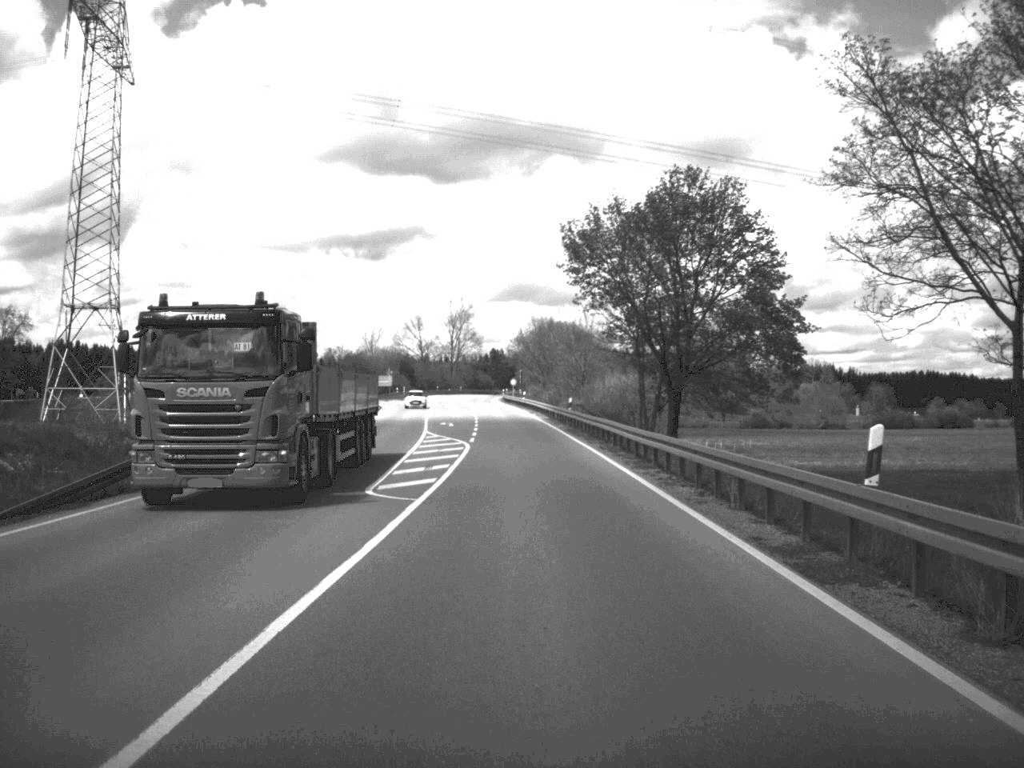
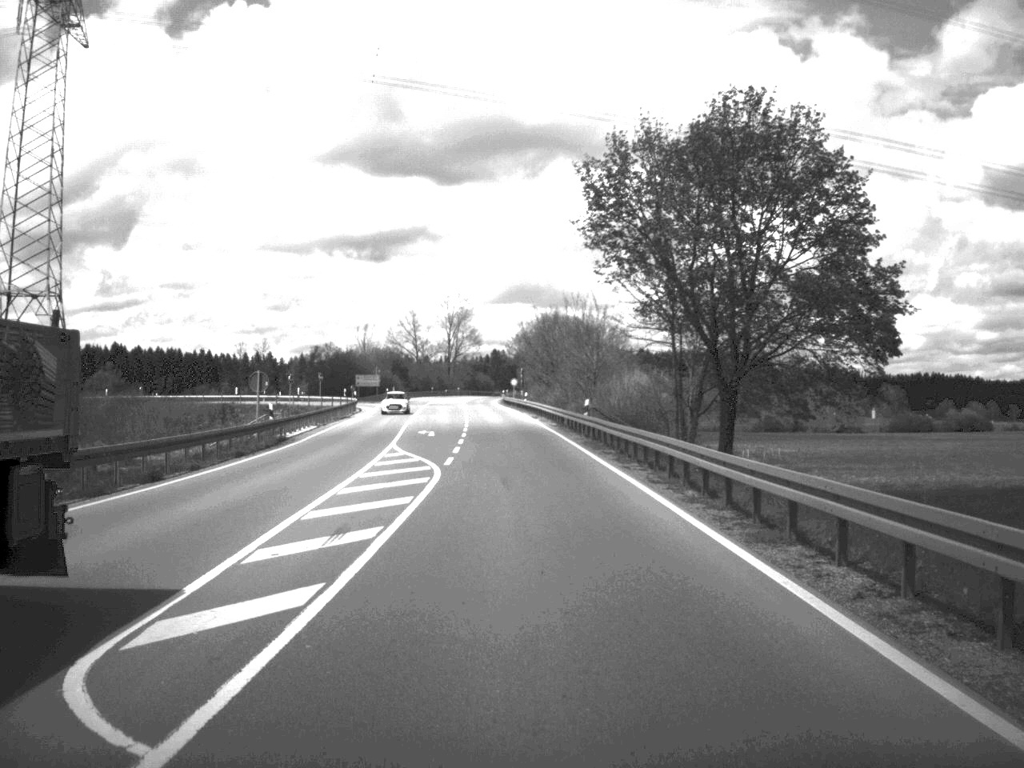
(0.0, +14.0) m; 0°
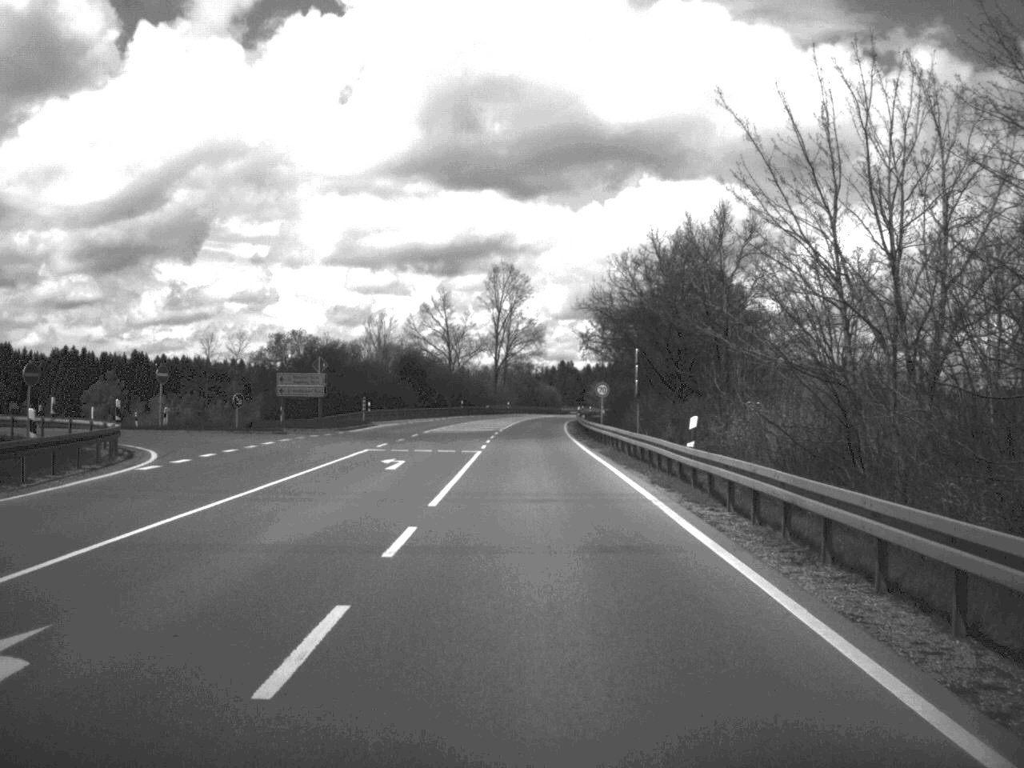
(-1.9, +68.2) m; -3°
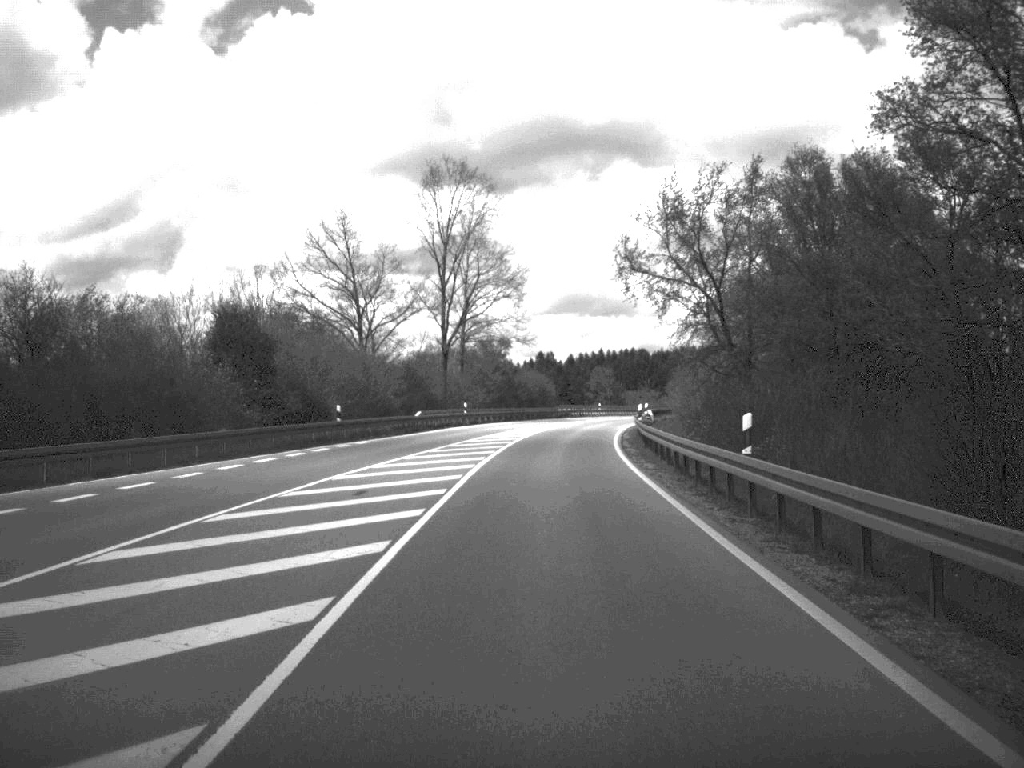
(0.0, +66.6) m; +1°
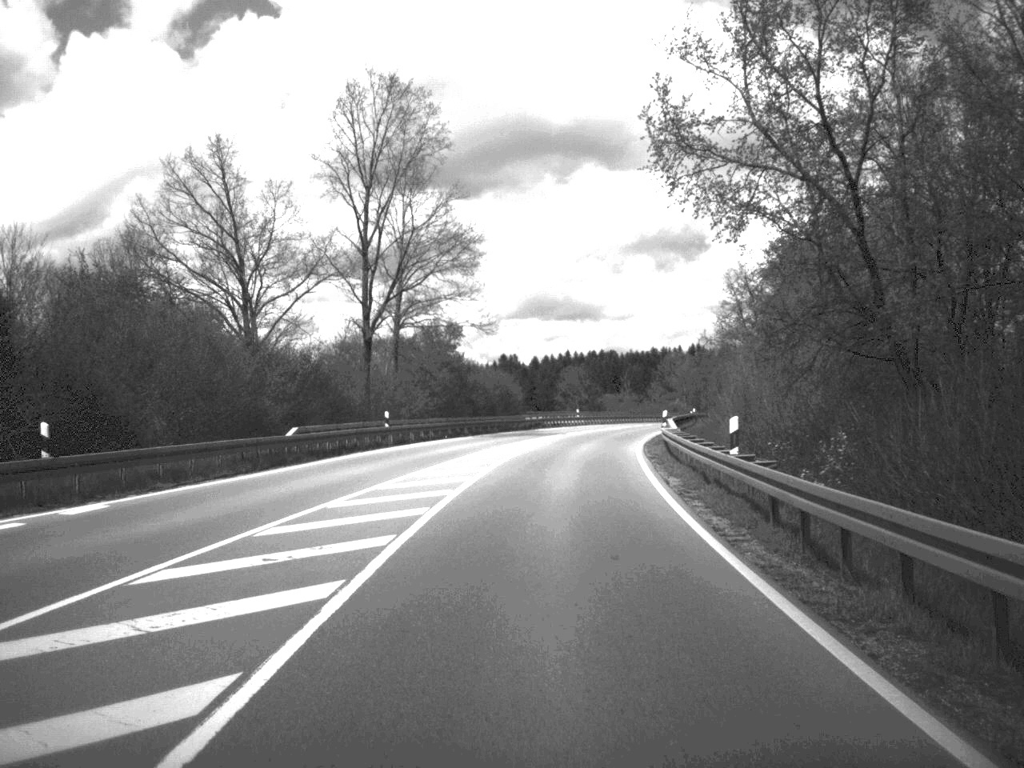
(+0.3, +25.5) m; +2°
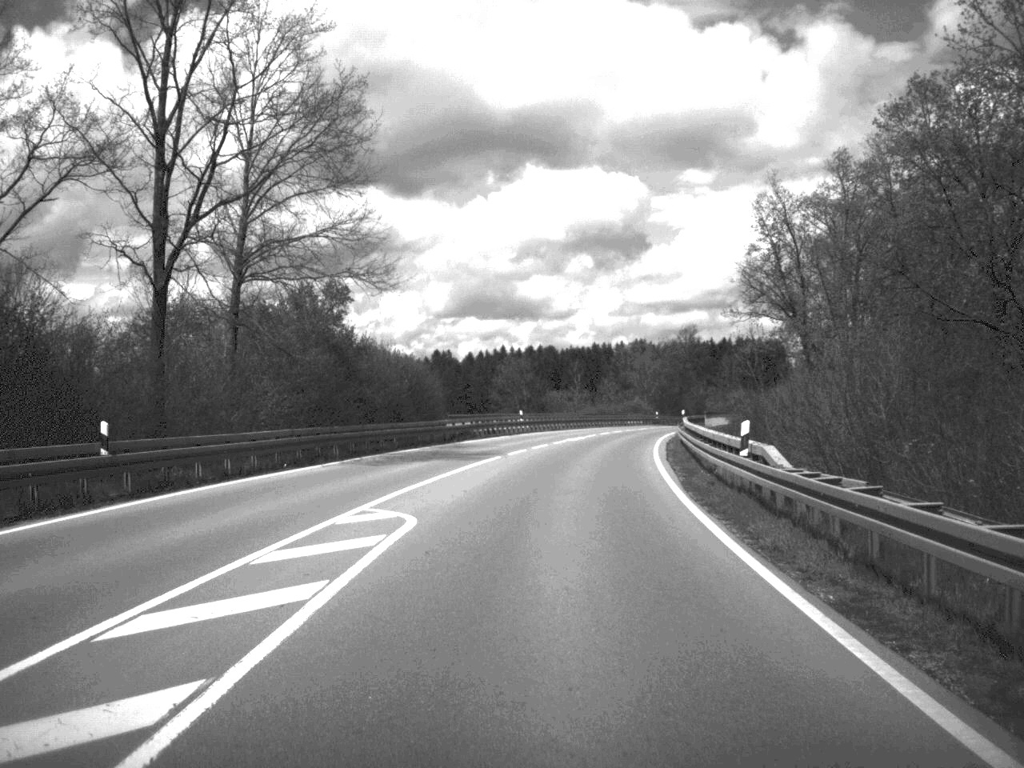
(+0.6, +27.1) m; +3°
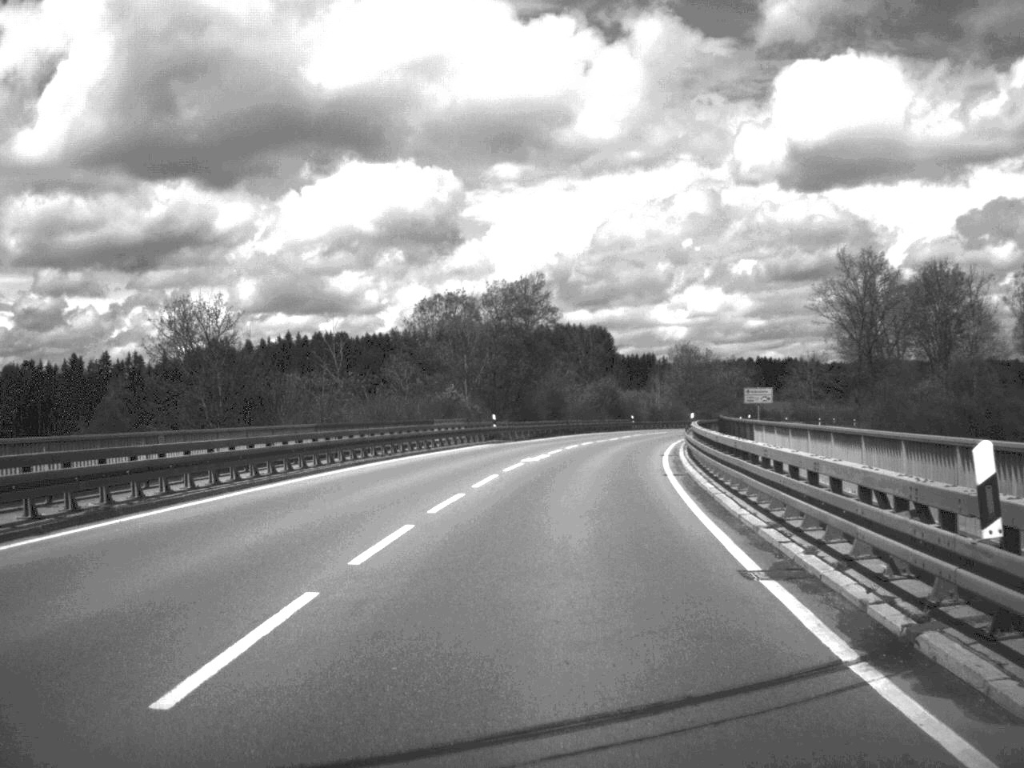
(+4.6, +62.3) m; +9°
